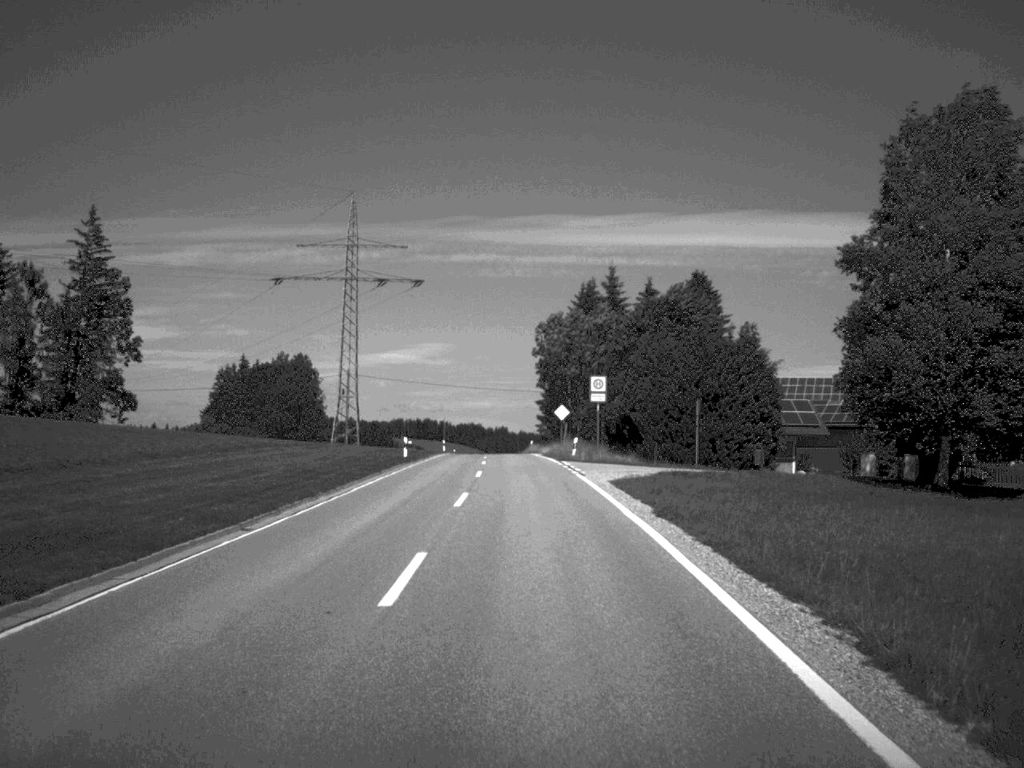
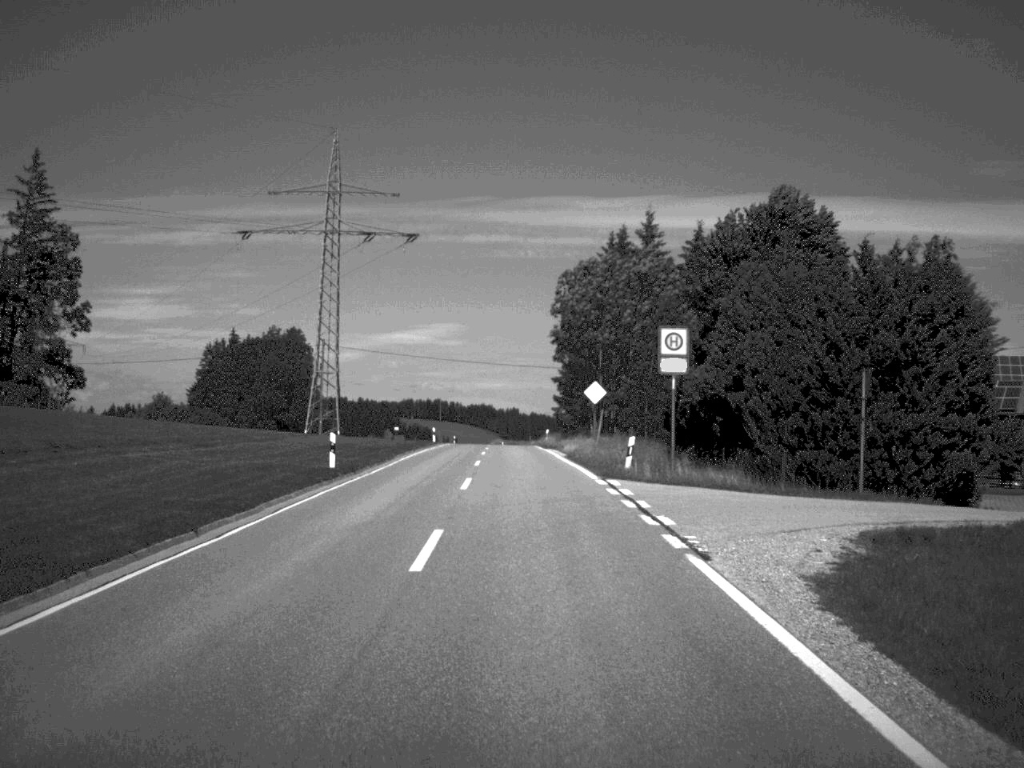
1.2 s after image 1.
(-0.1, +22.2) m; -1°
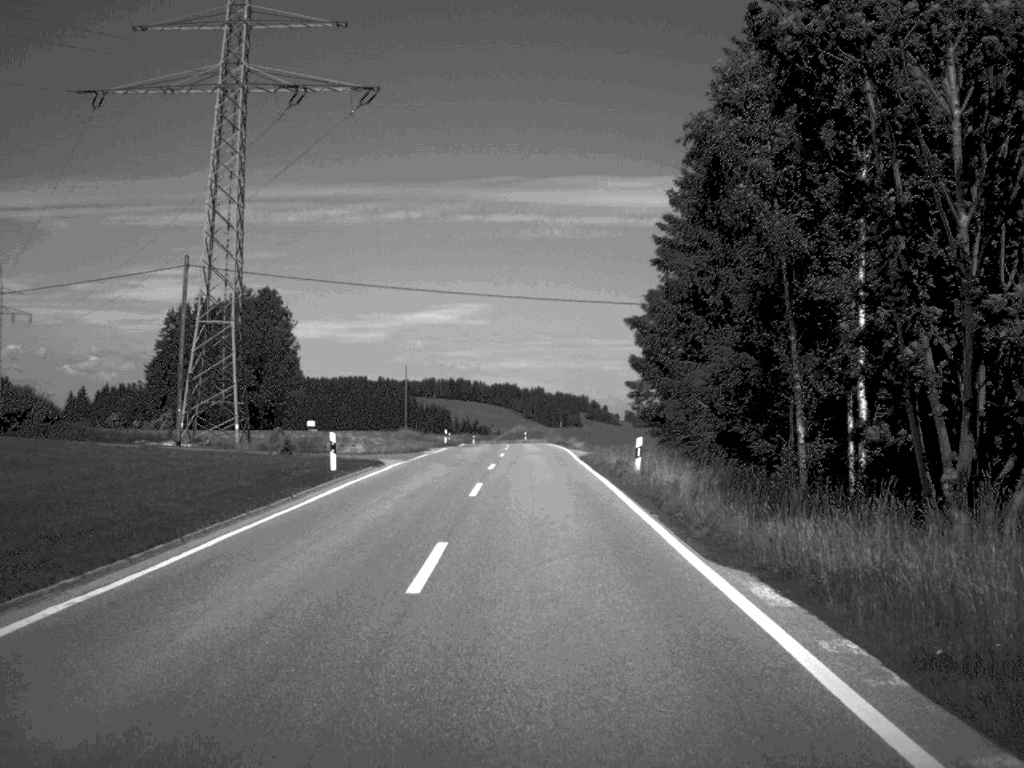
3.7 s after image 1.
(-0.6, +48.1) m; -1°
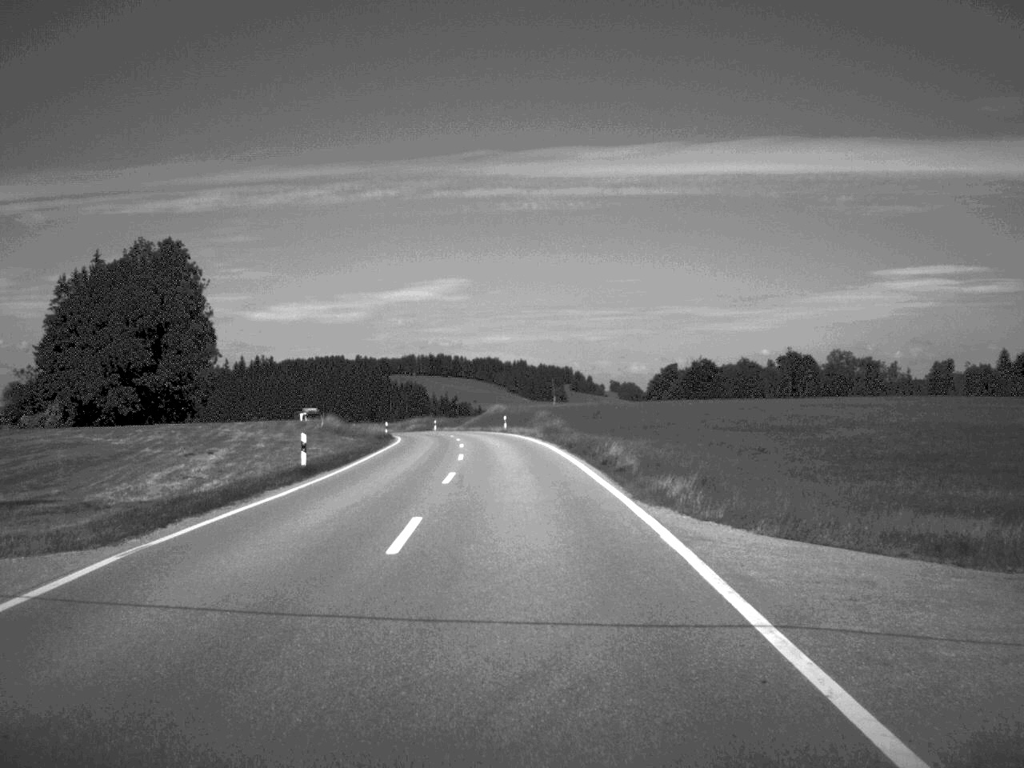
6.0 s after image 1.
(+0.2, +45.6) m; +1°
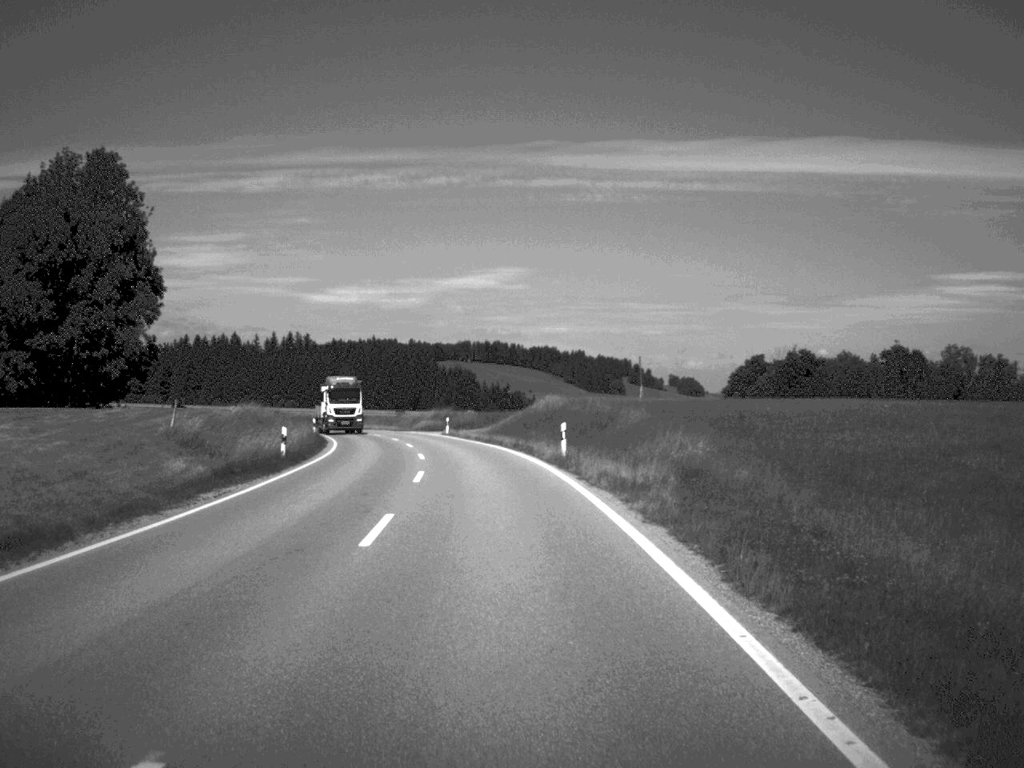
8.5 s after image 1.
(-0.9, +46.6) m; -3°
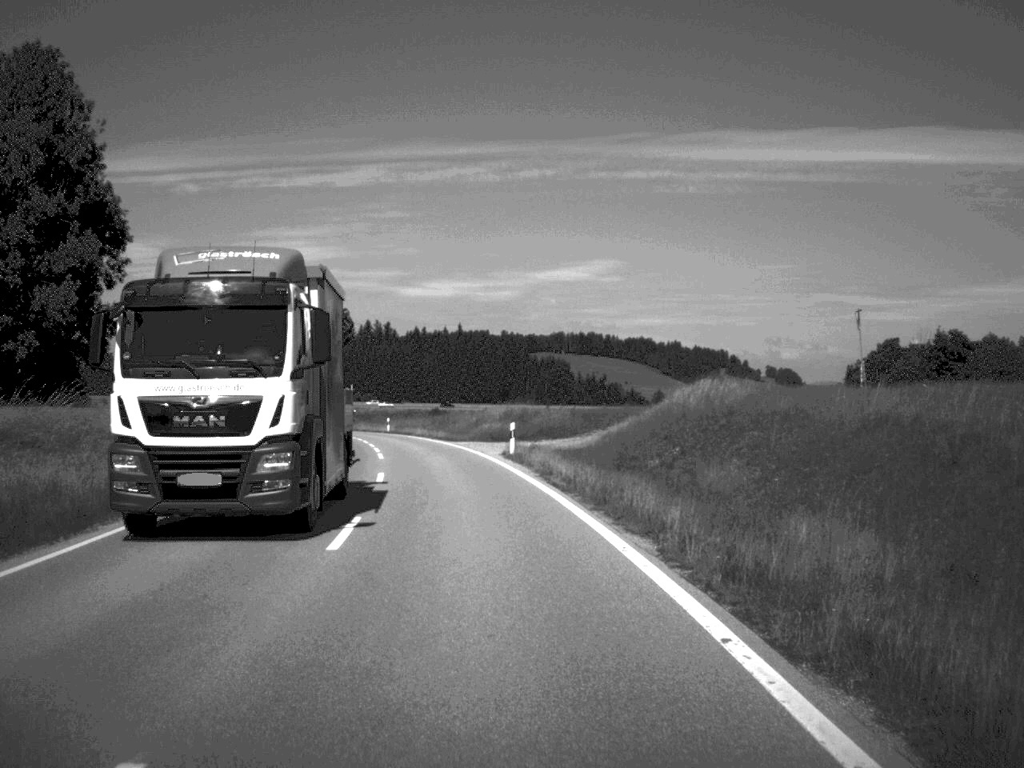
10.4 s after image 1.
(-1.2, +35.3) m; -4°
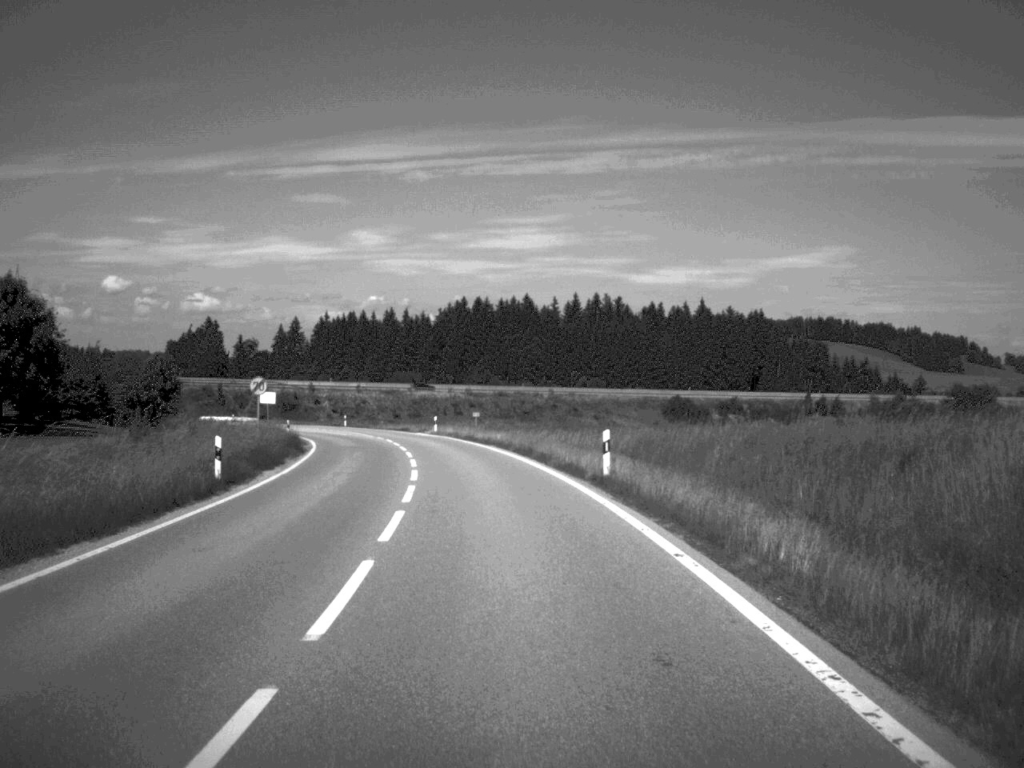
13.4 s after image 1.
(-6.0, +58.5) m; -11°
